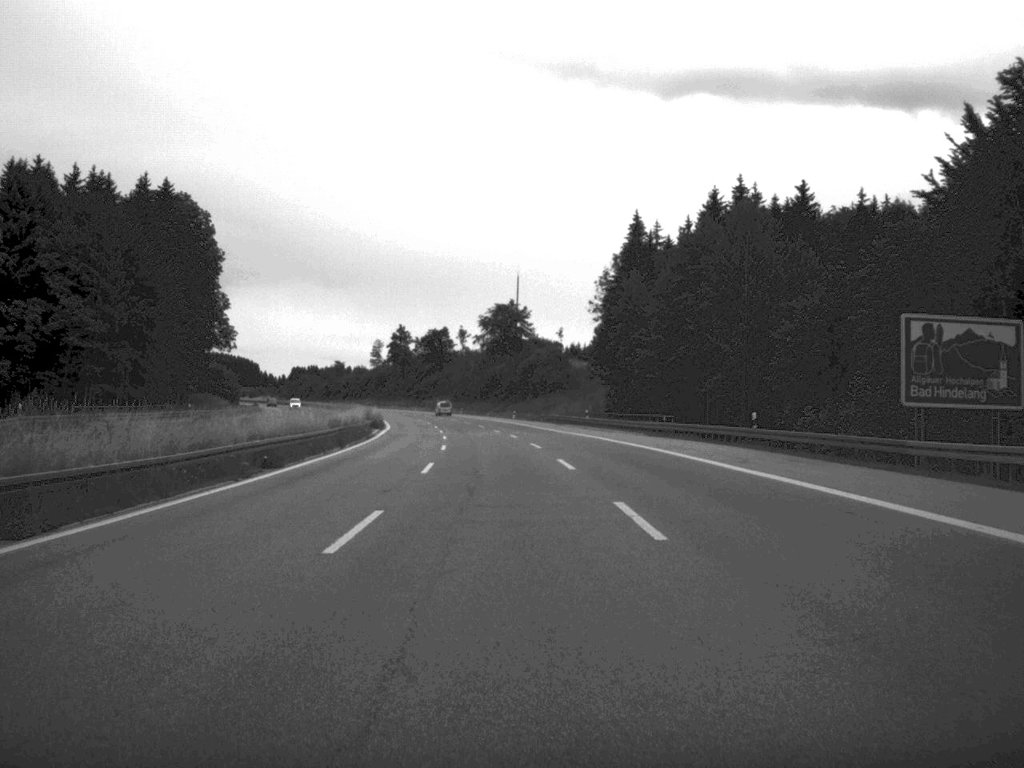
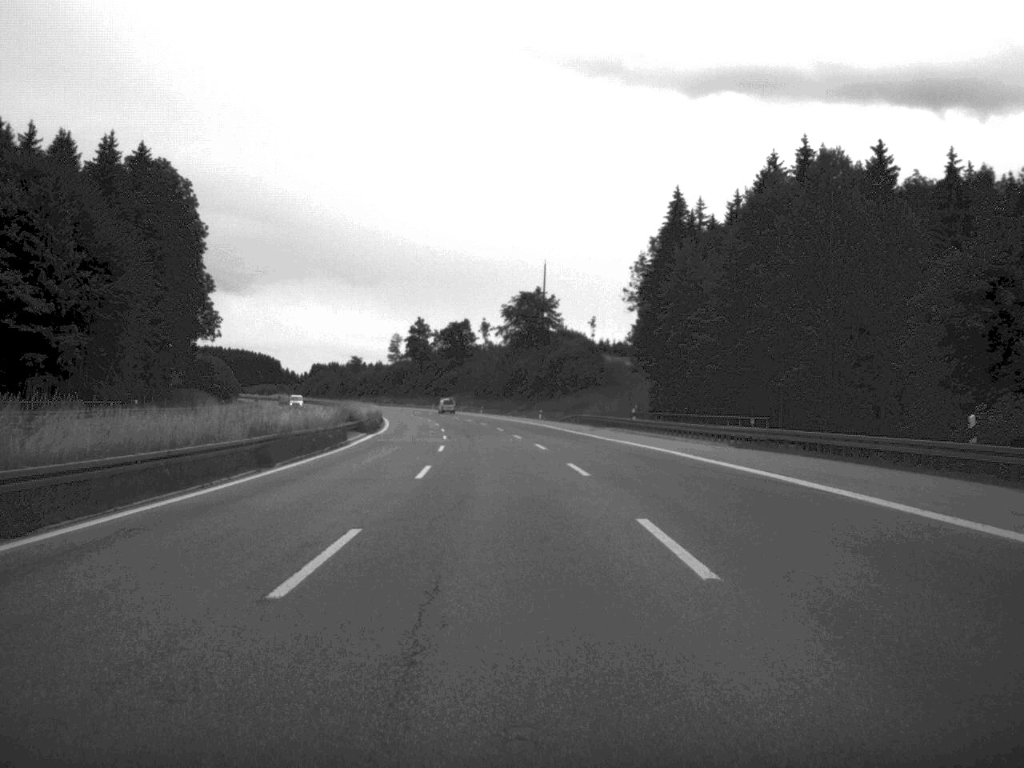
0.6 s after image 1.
(-0.2, +20.8) m; -1°
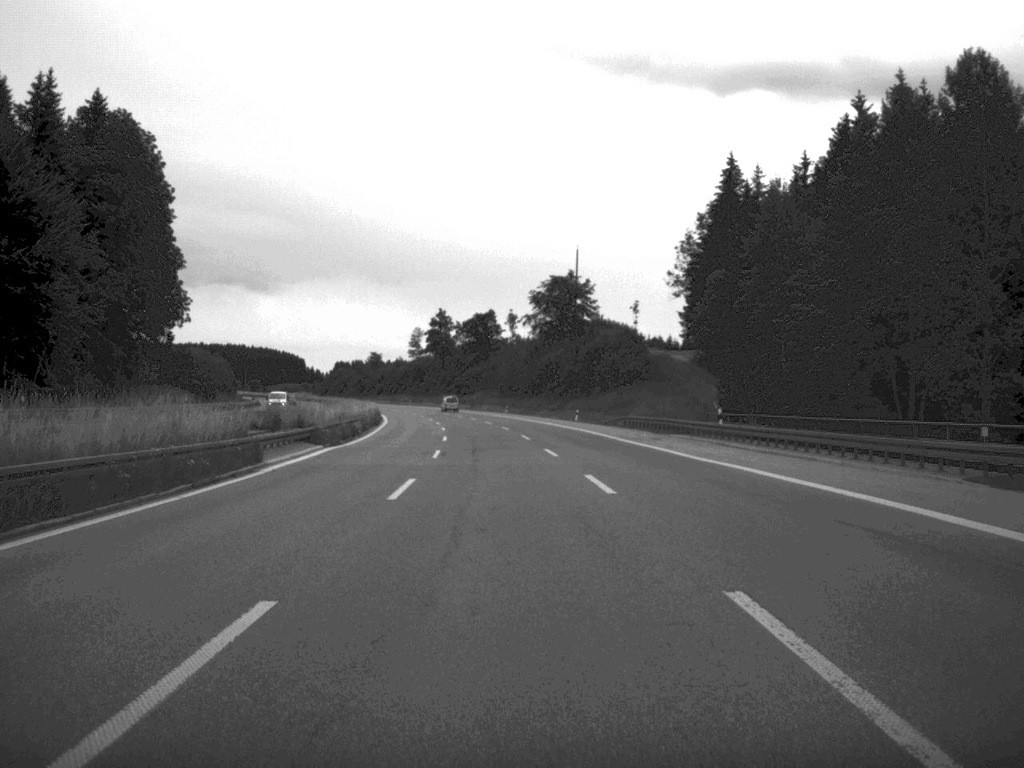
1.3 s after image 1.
(-0.3, +23.7) m; -1°
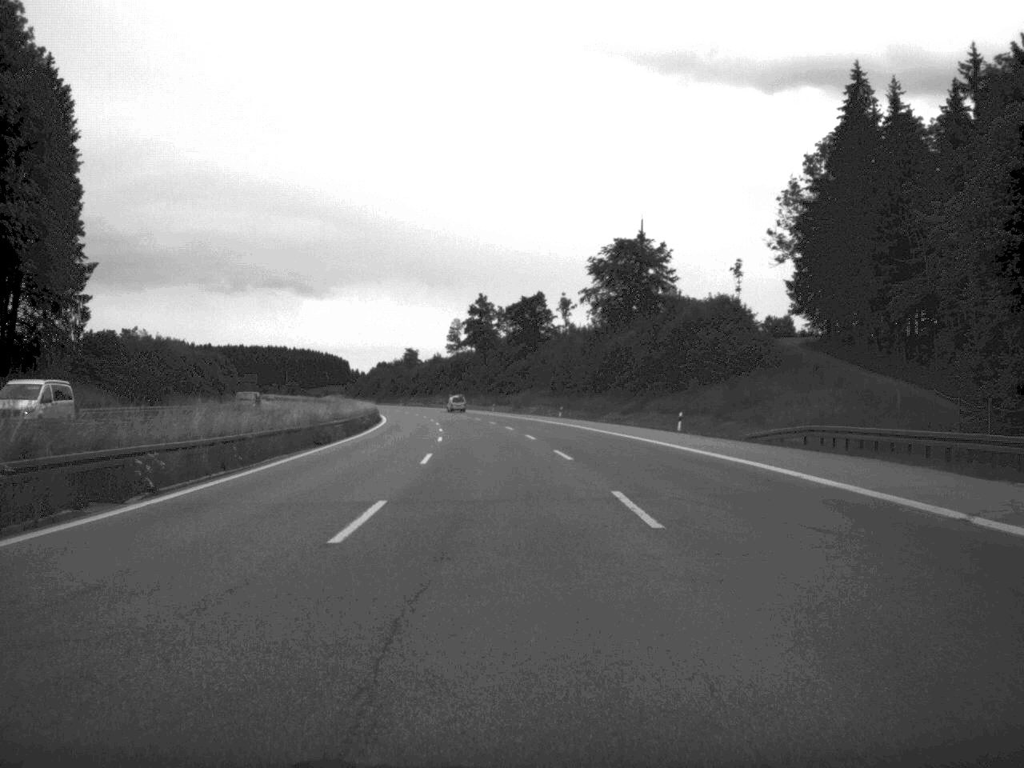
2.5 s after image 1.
(-0.8, +41.1) m; -2°
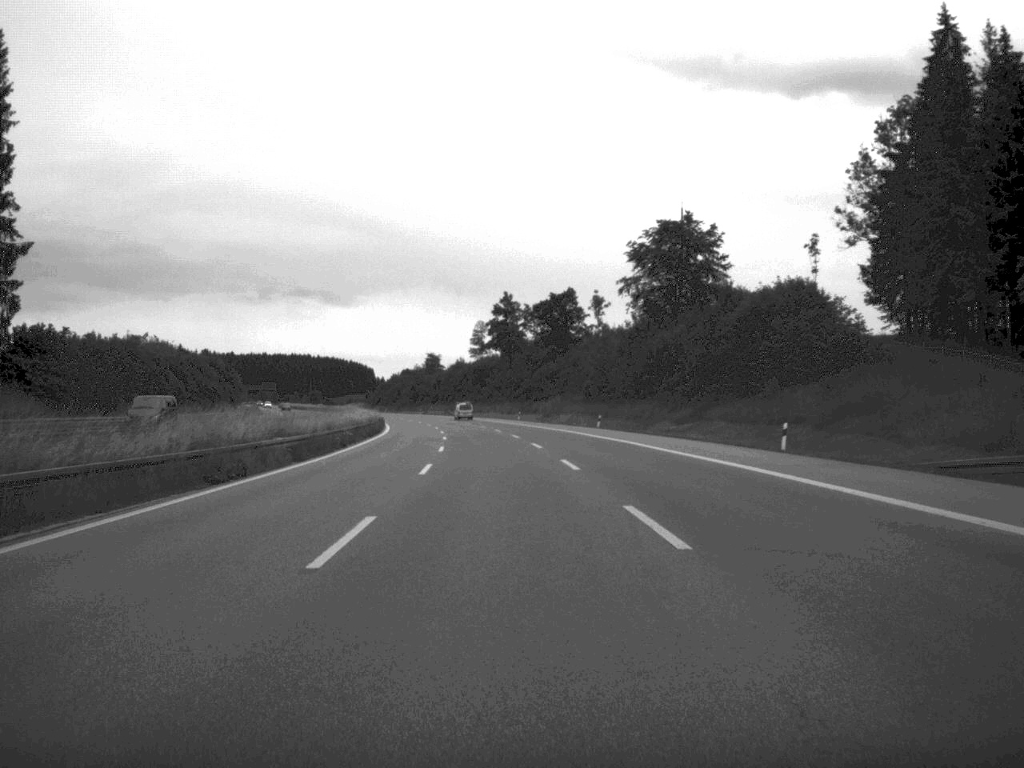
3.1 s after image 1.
(-0.2, +19.2) m; -1°
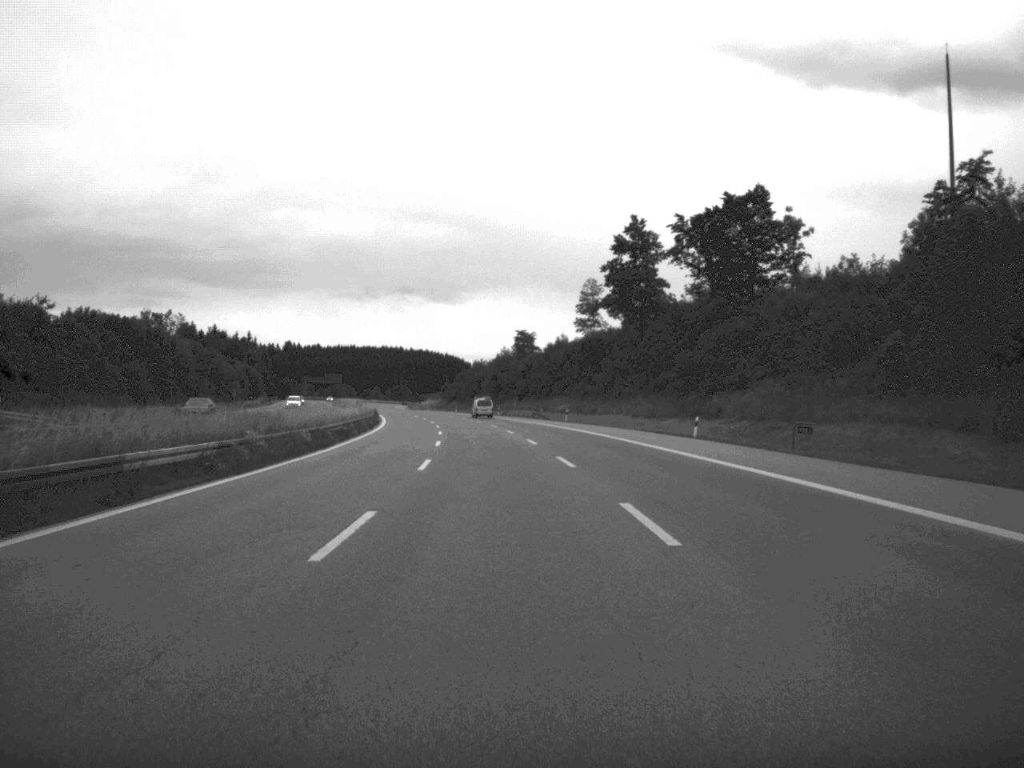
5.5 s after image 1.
(-3.6, +85.3) m; -5°
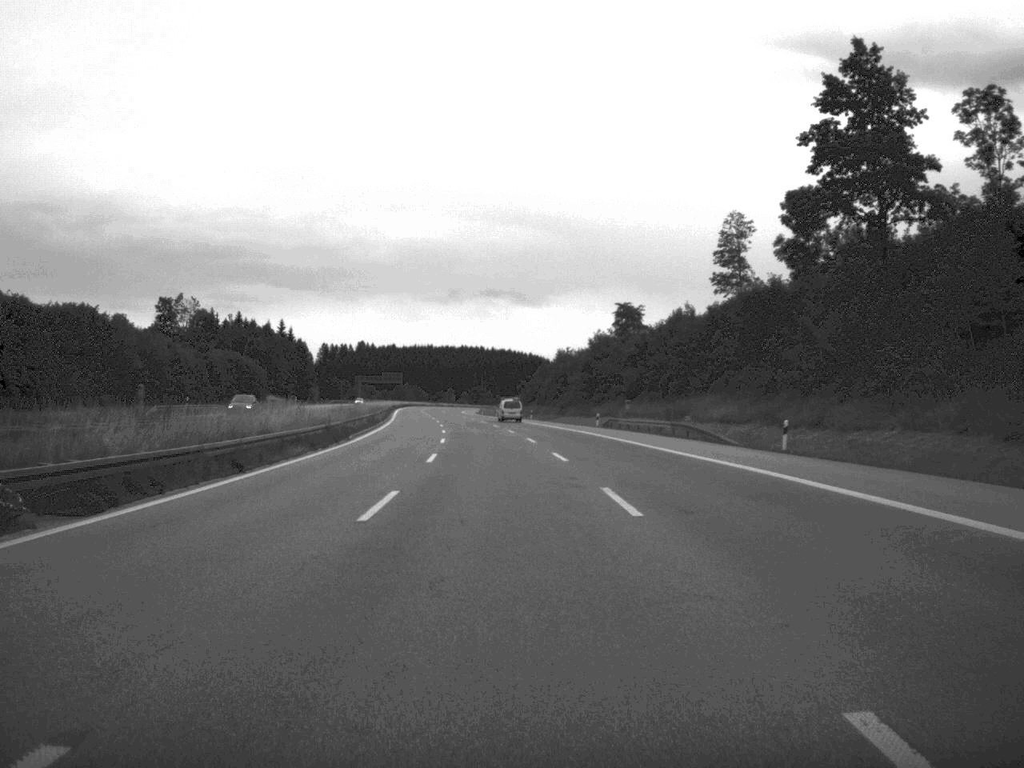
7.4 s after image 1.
(-2.3, +65.3) m; -4°
